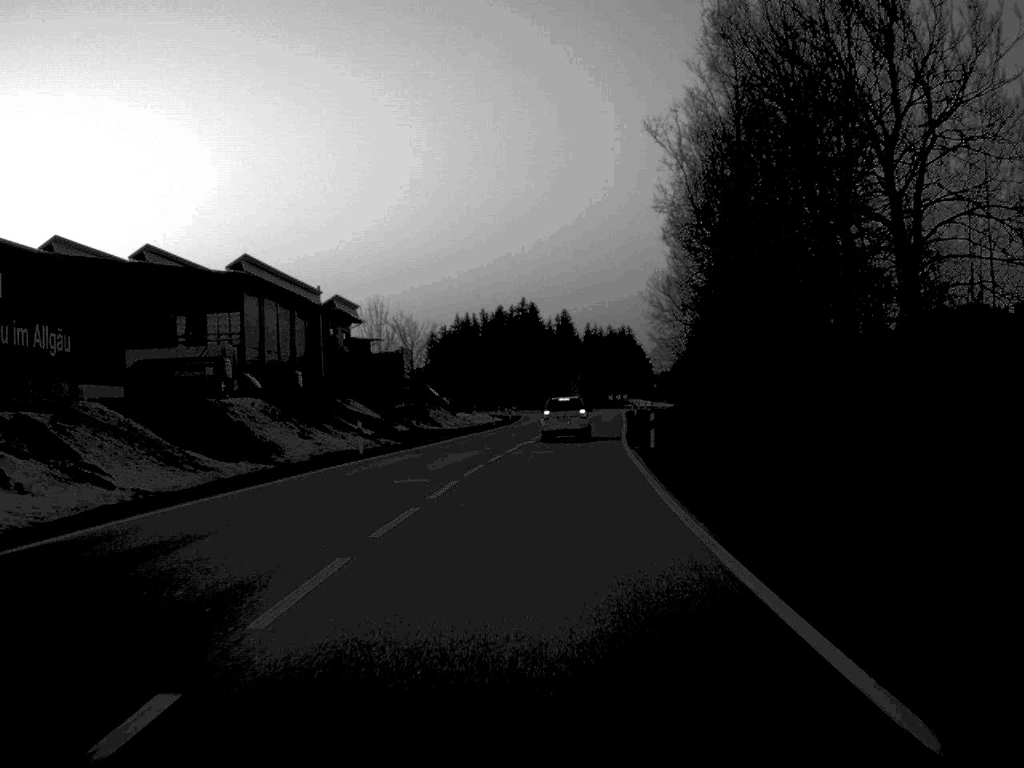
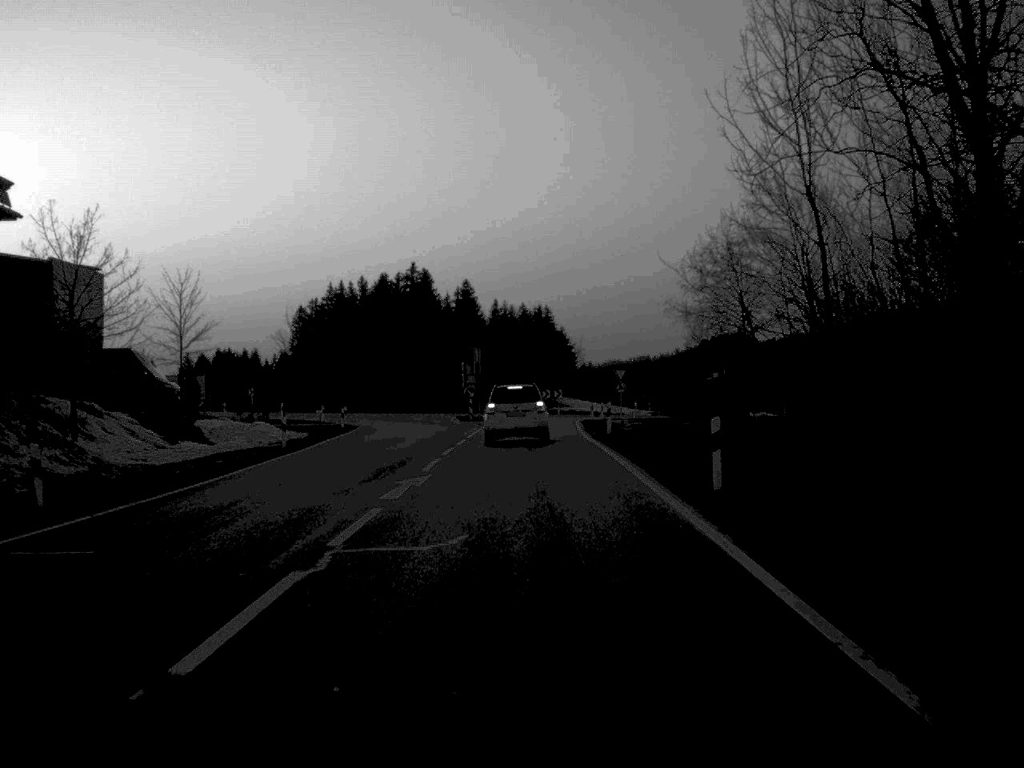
(+3.2, +66.8) m; +4°
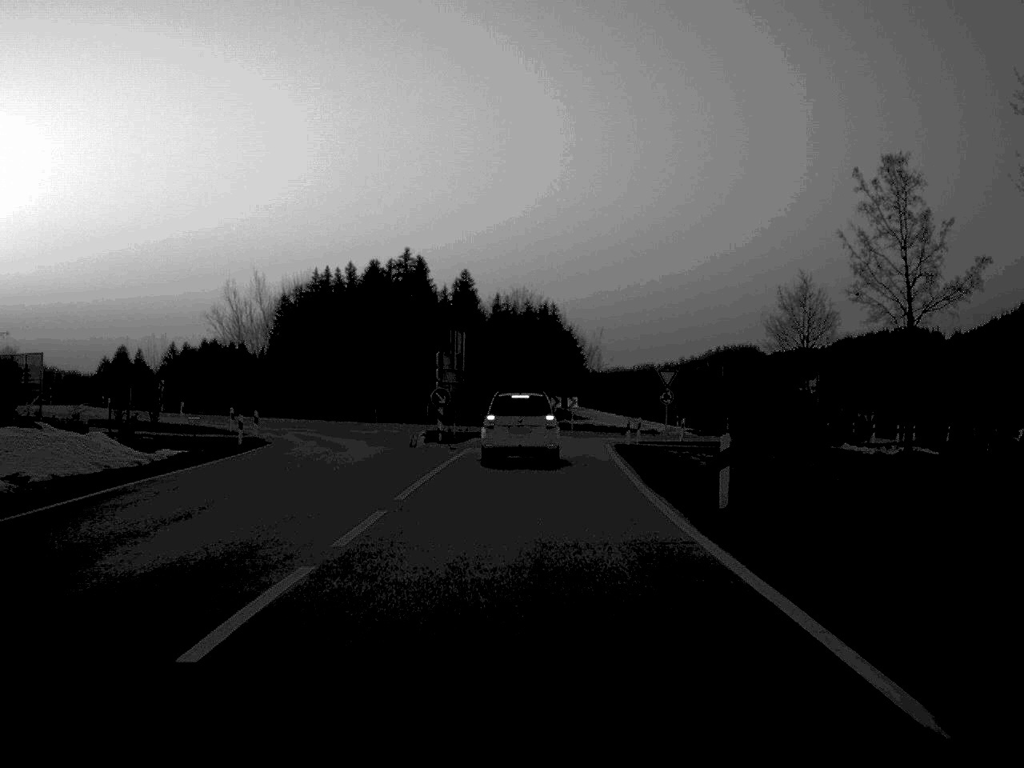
(0.0, +23.3) m; 0°
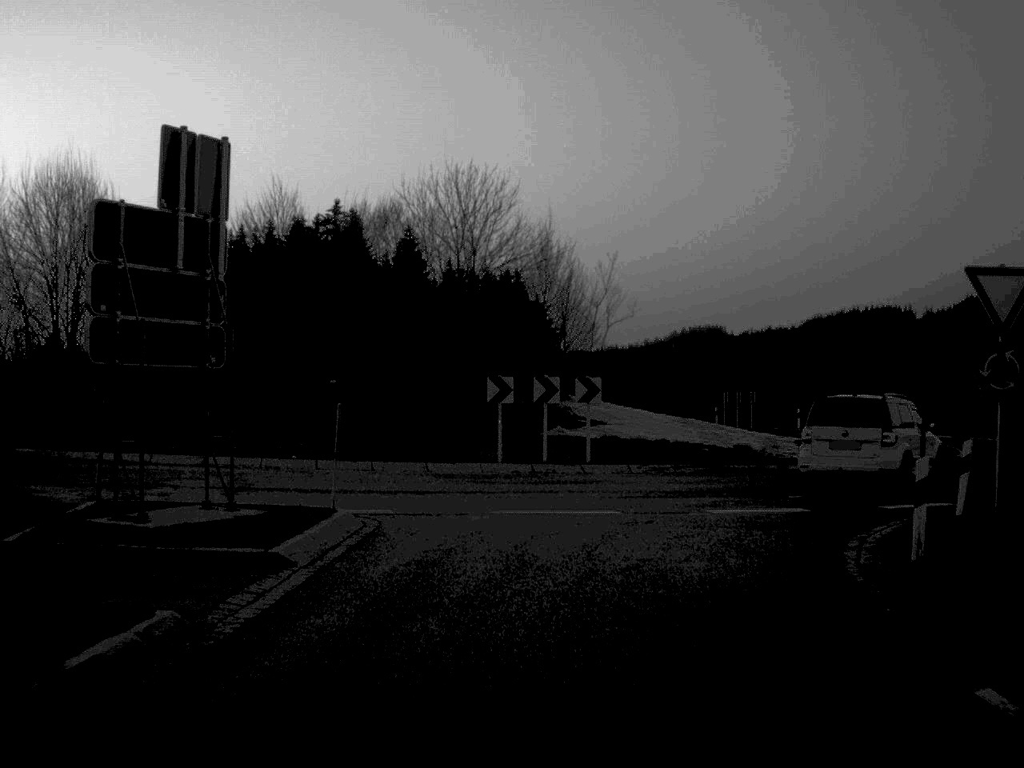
(+0.4, +38.4) m; +2°
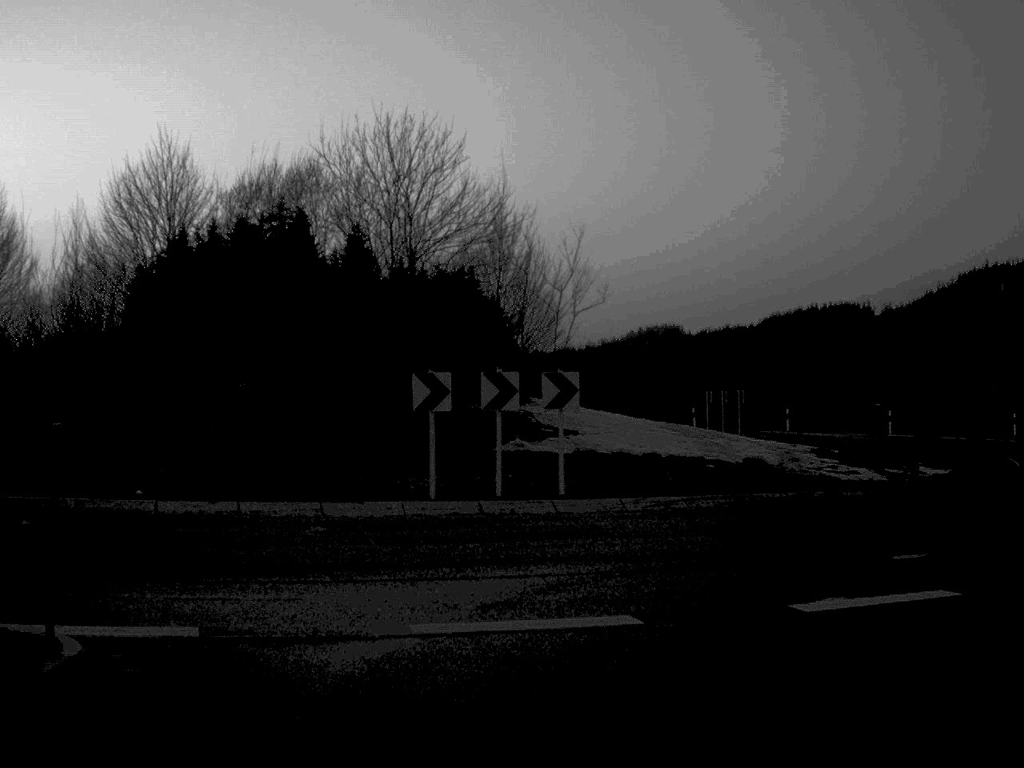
(+0.1, +7.7) m; +2°
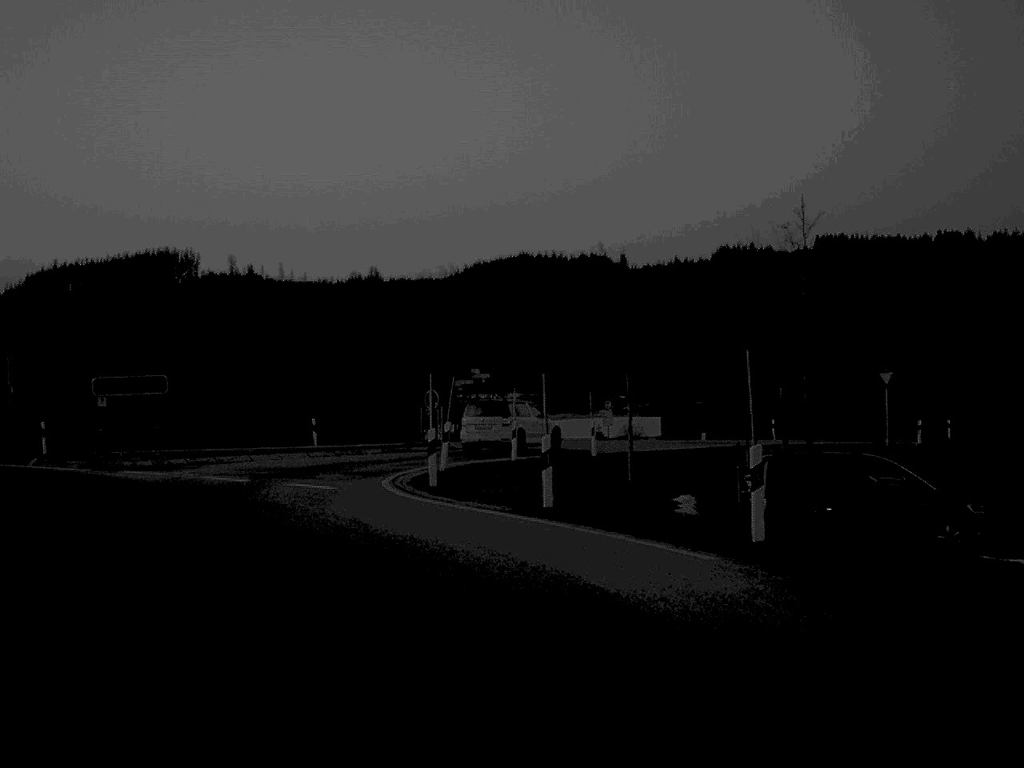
(+7.2, +17.1) m; +41°
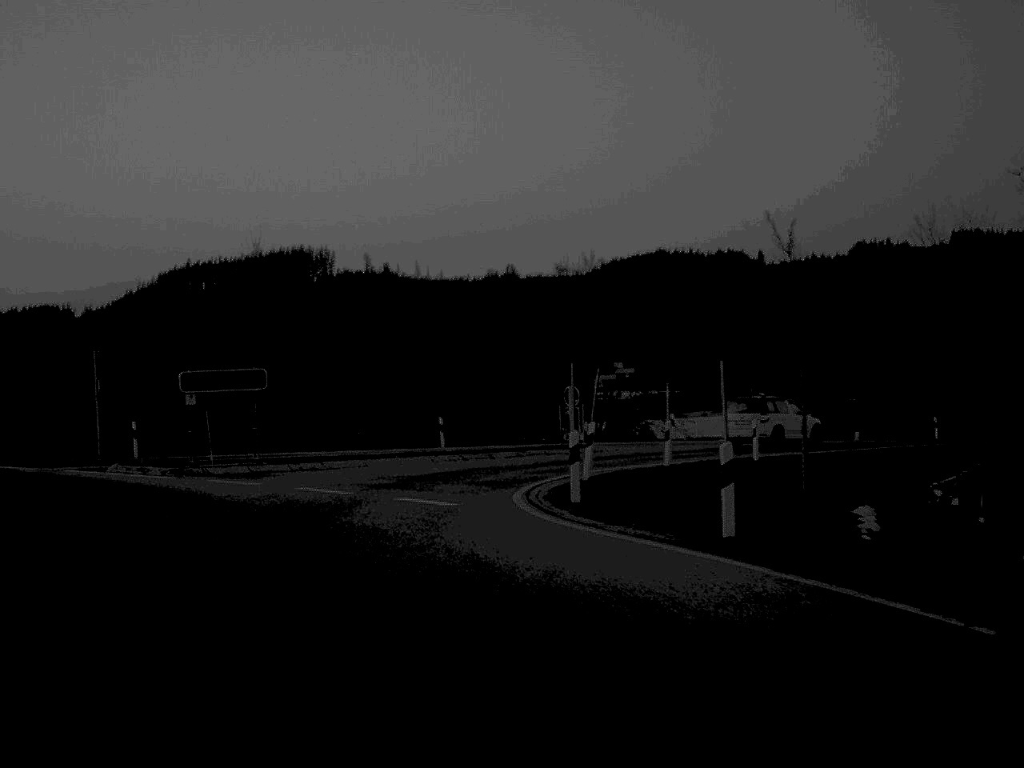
(-0.2, +4.3) m; -7°
